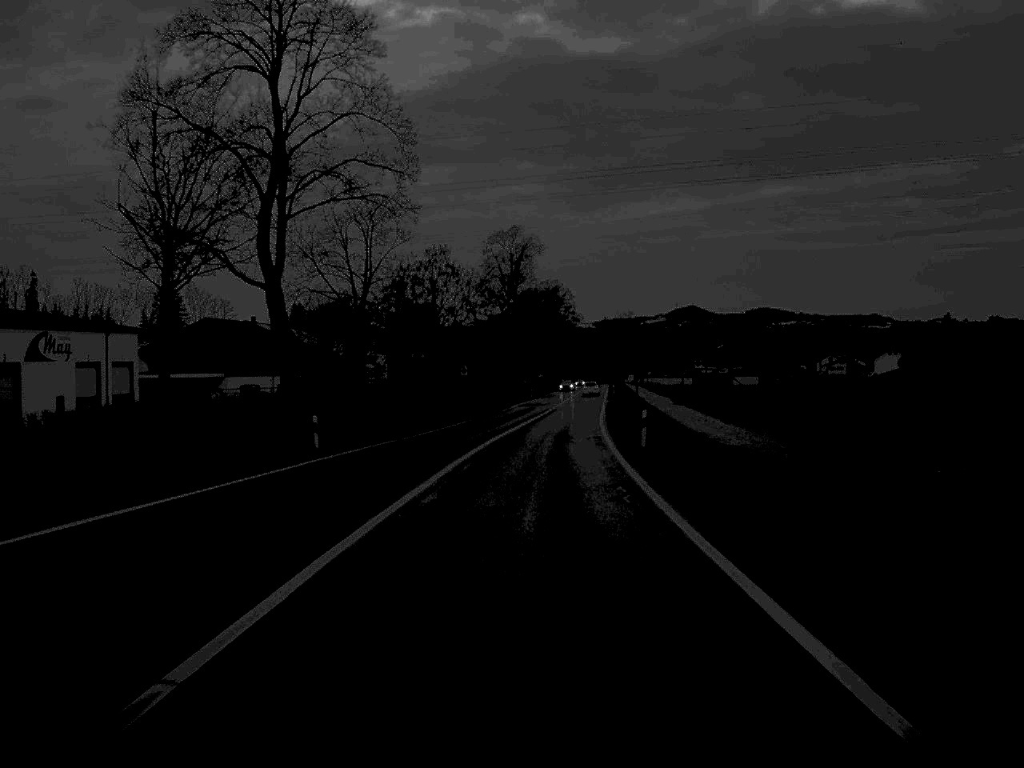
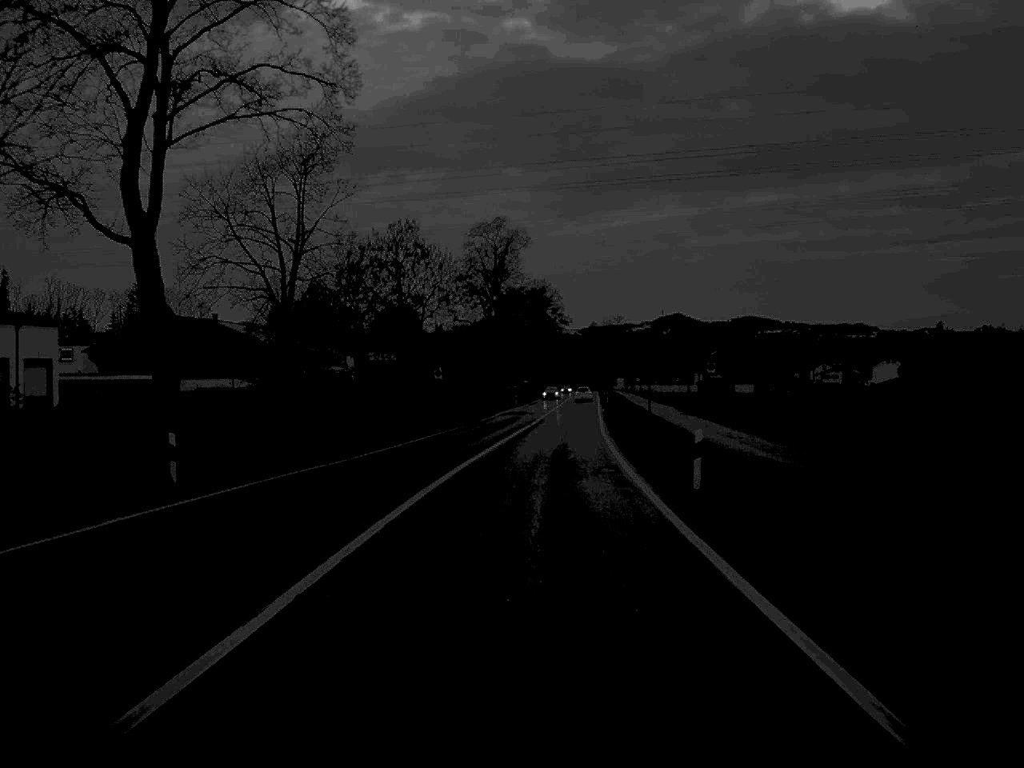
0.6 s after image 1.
(+0.1, +13.1) m; +1°
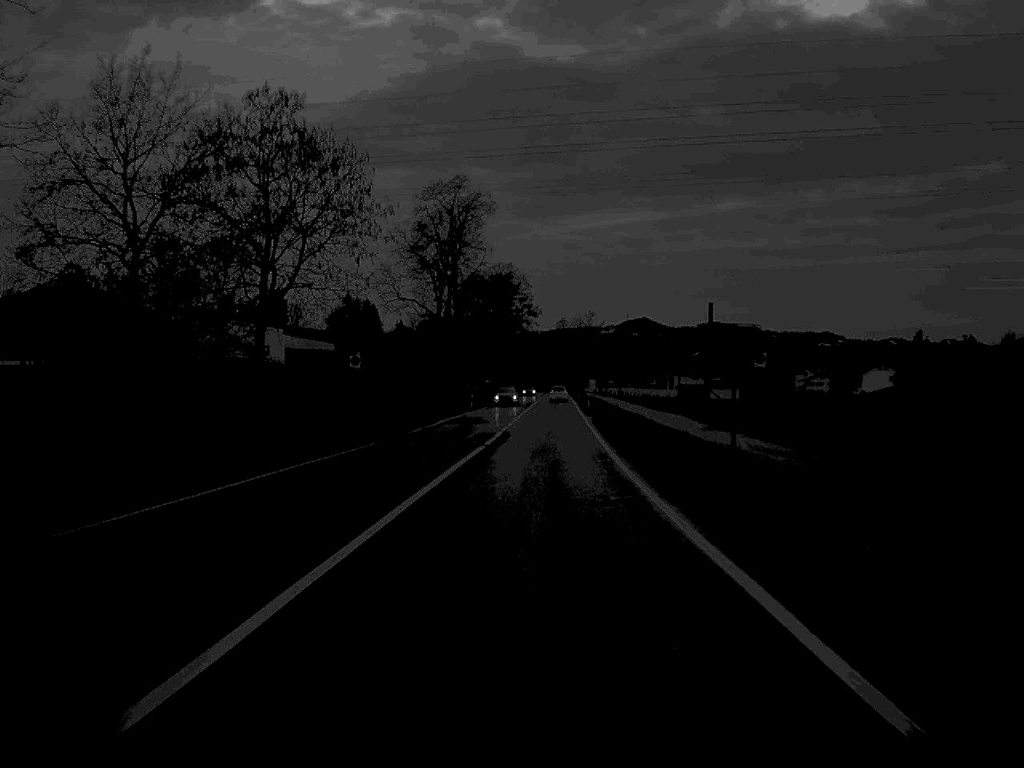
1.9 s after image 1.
(+0.4, +26.2) m; +2°
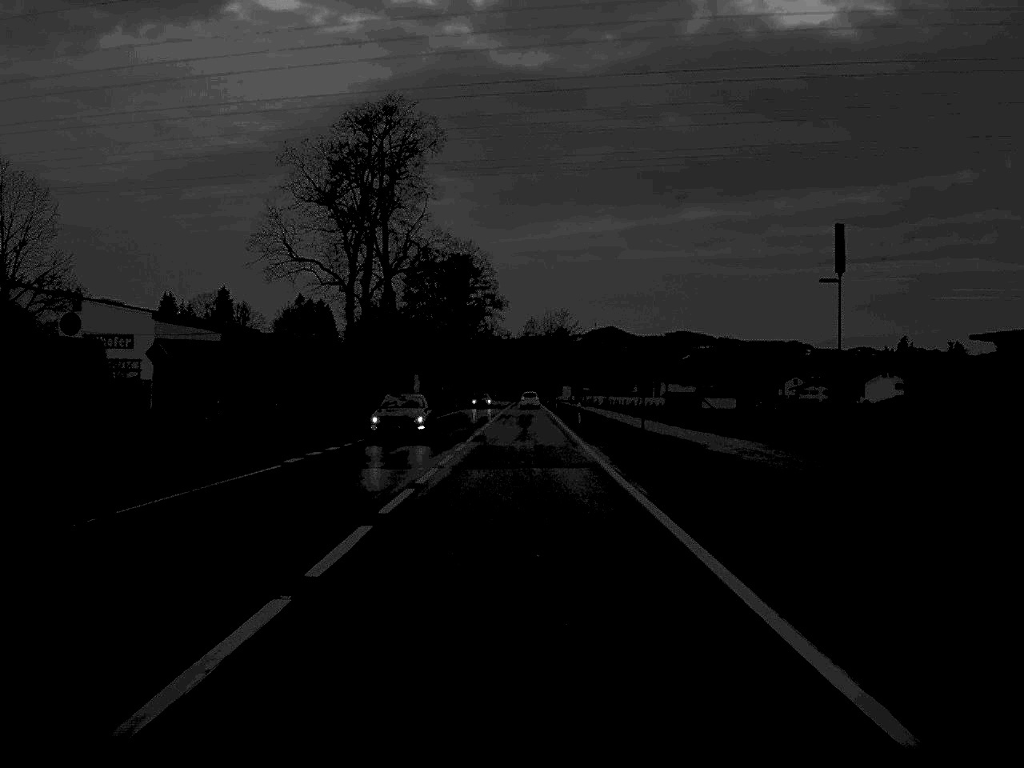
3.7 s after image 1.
(+0.5, +33.6) m; +2°
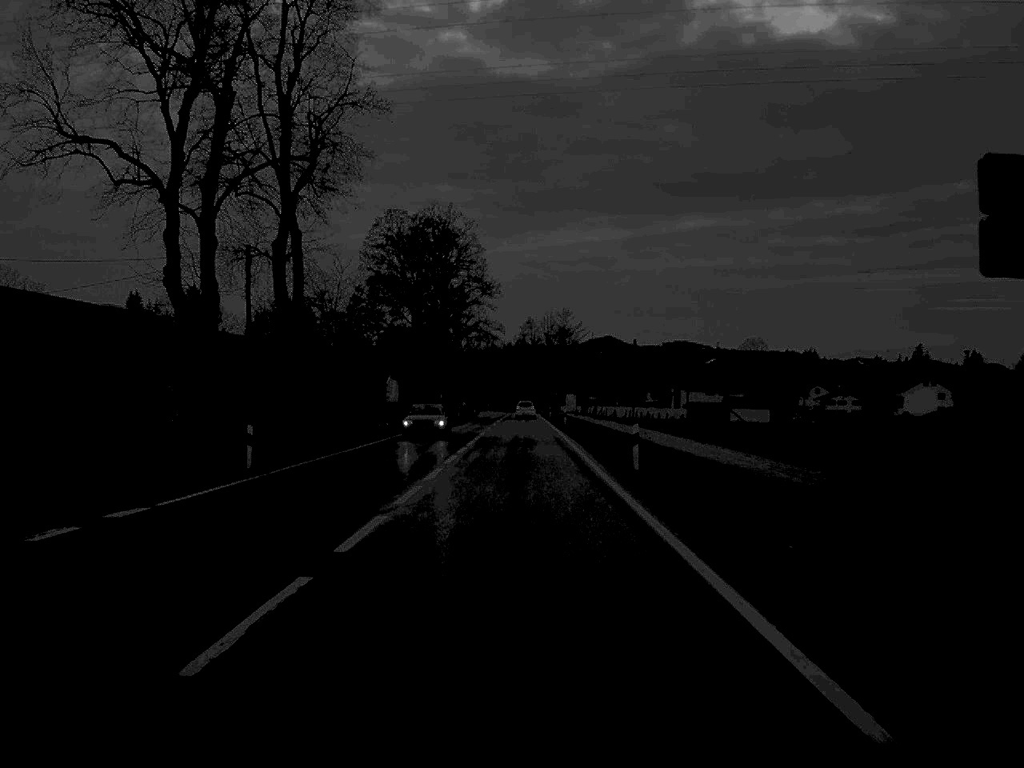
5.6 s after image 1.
(+0.1, +33.4) m; 0°
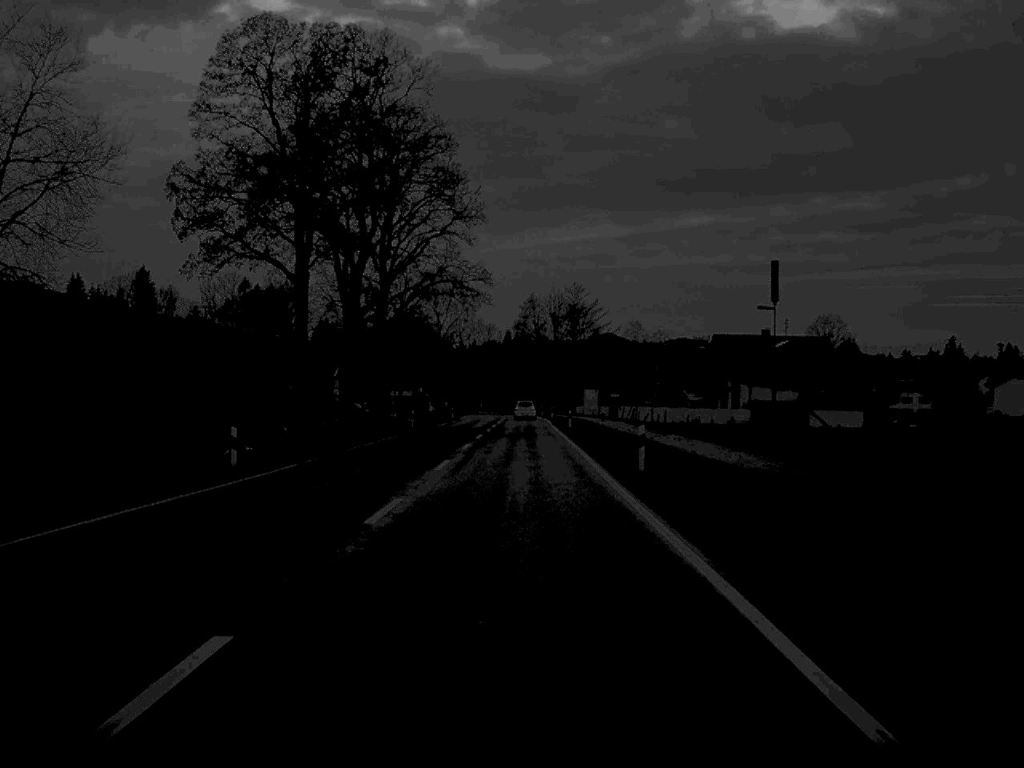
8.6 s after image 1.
(+0.1, +51.5) m; 0°
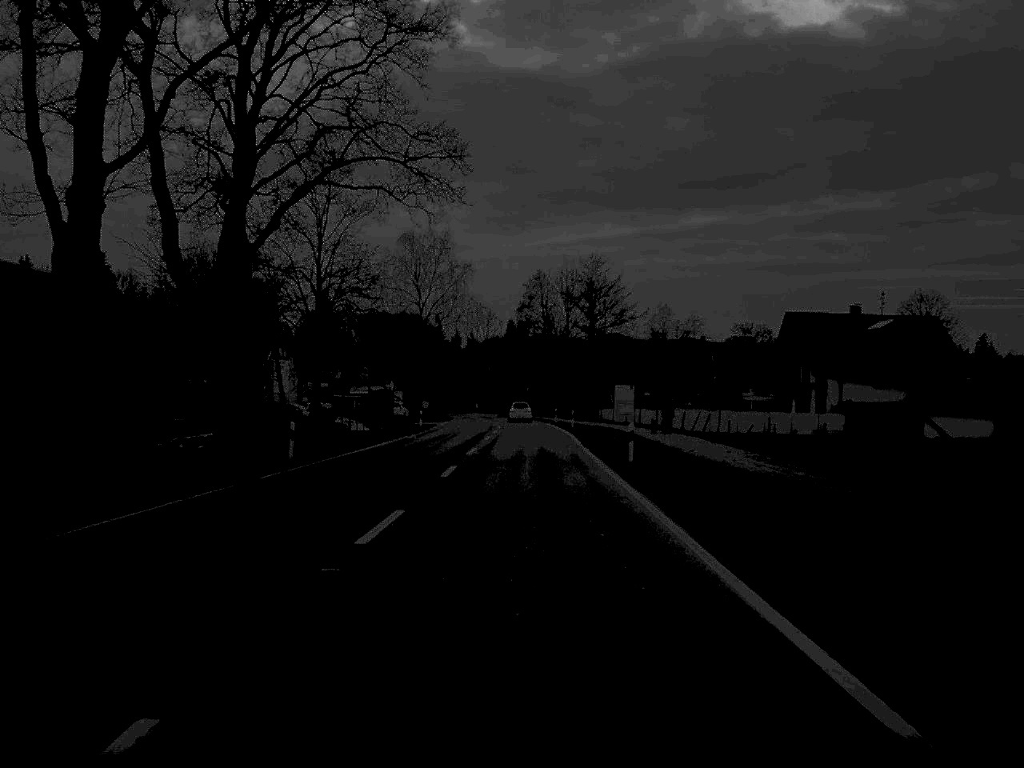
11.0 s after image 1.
(-0.1, +38.1) m; 0°
